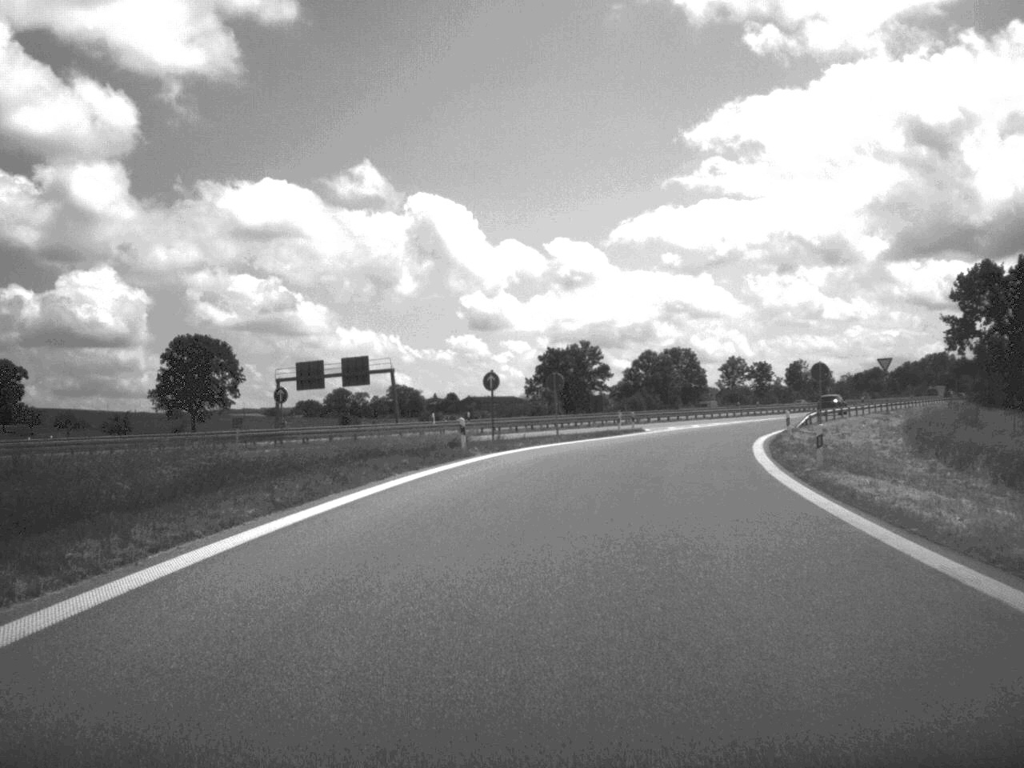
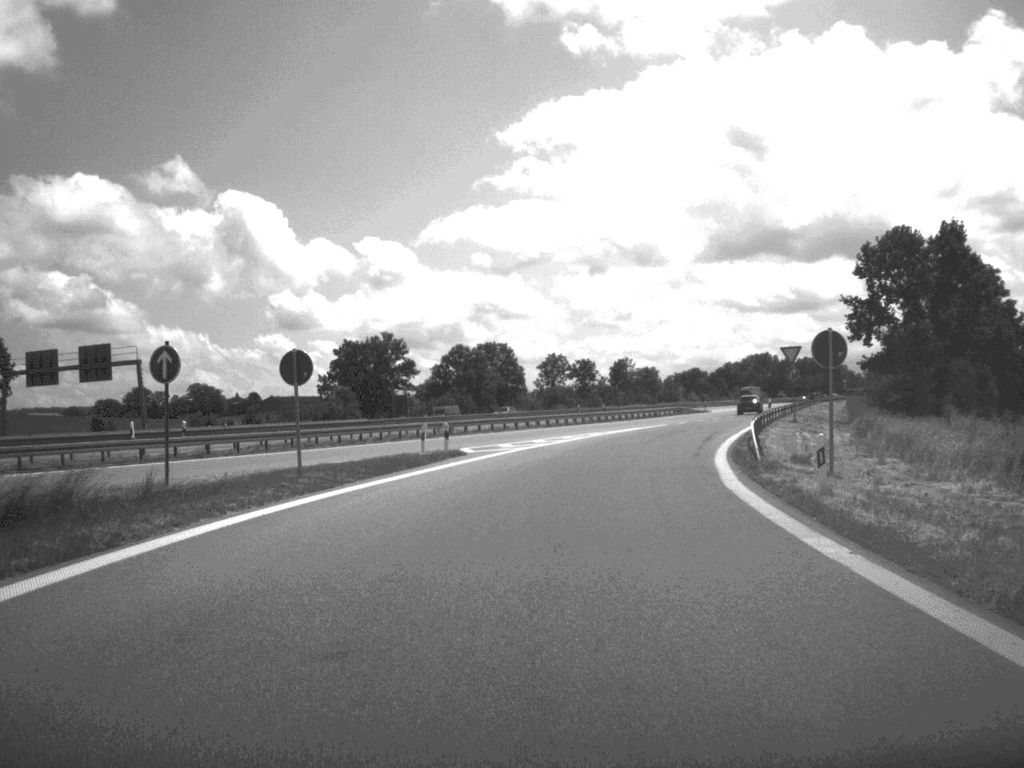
(+1.8, +25.7) m; +9°
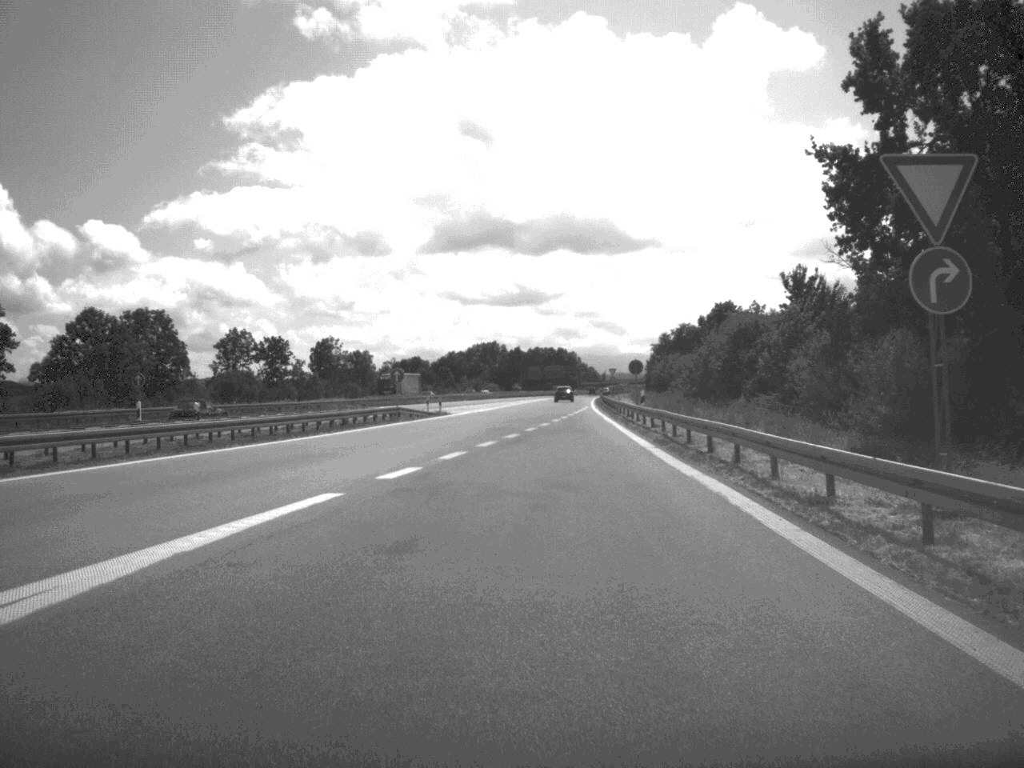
(+6.4, +54.9) m; +12°
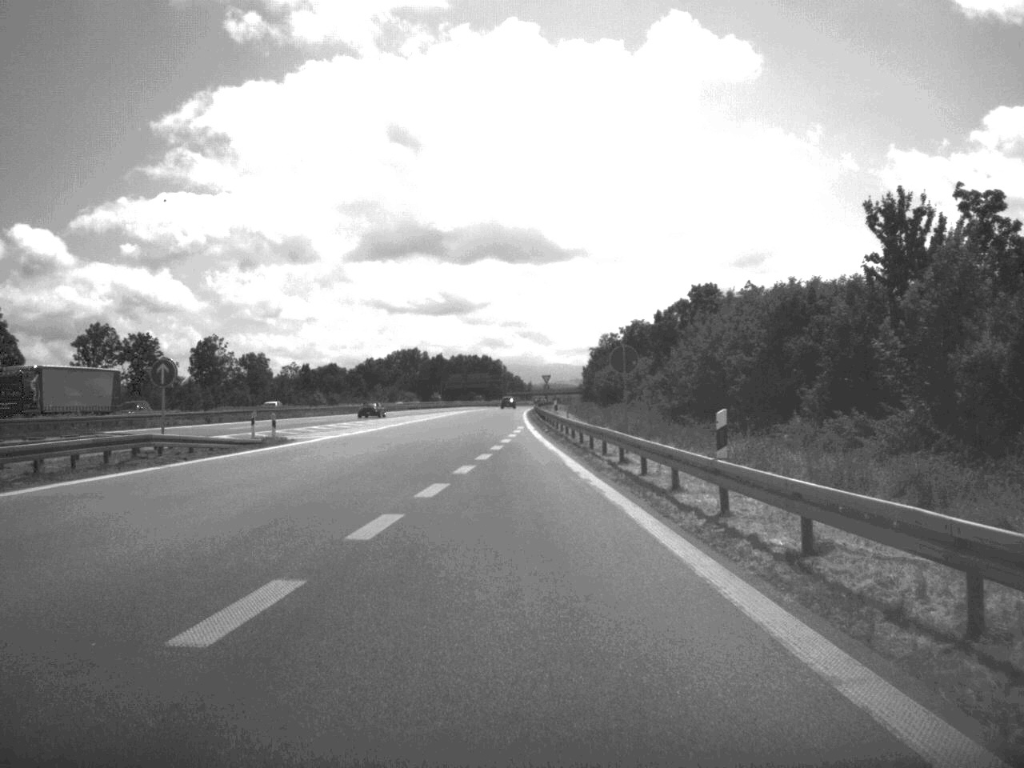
(+0.9, +31.4) m; +3°
